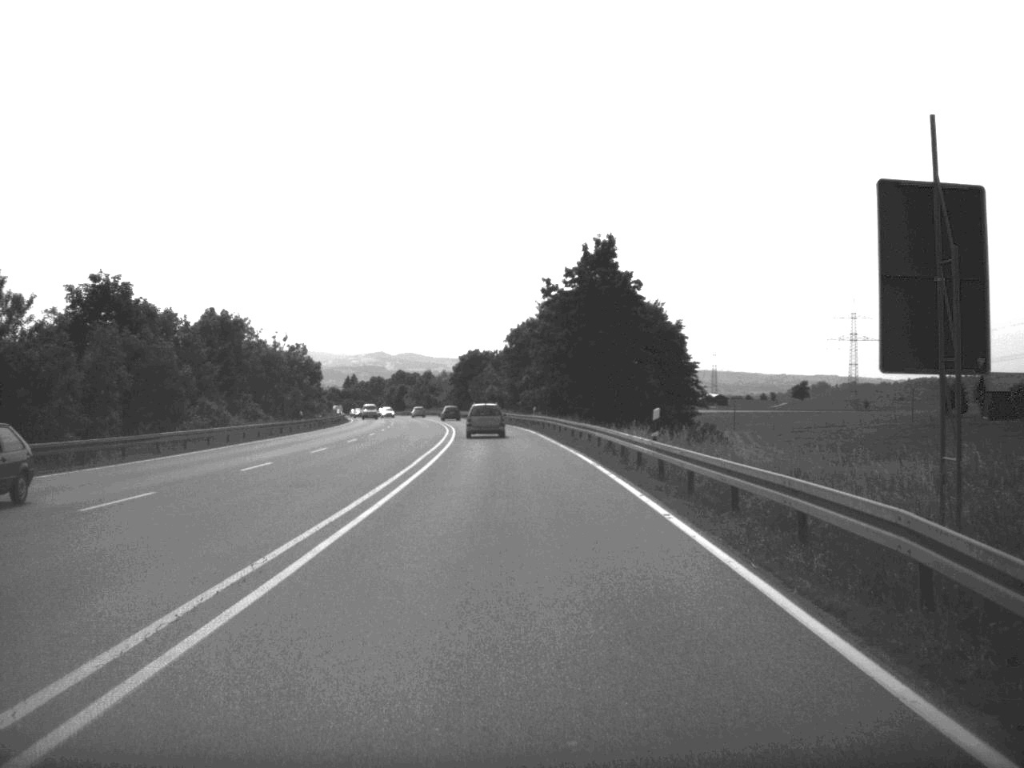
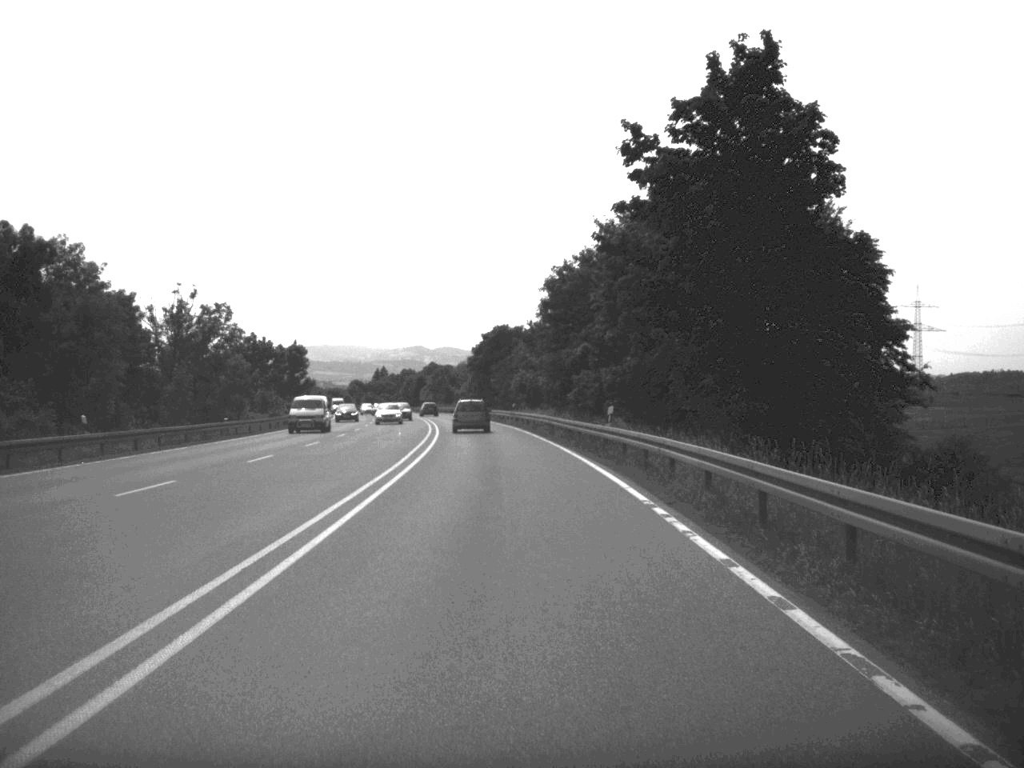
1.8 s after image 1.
(-0.6, +45.2) m; -2°
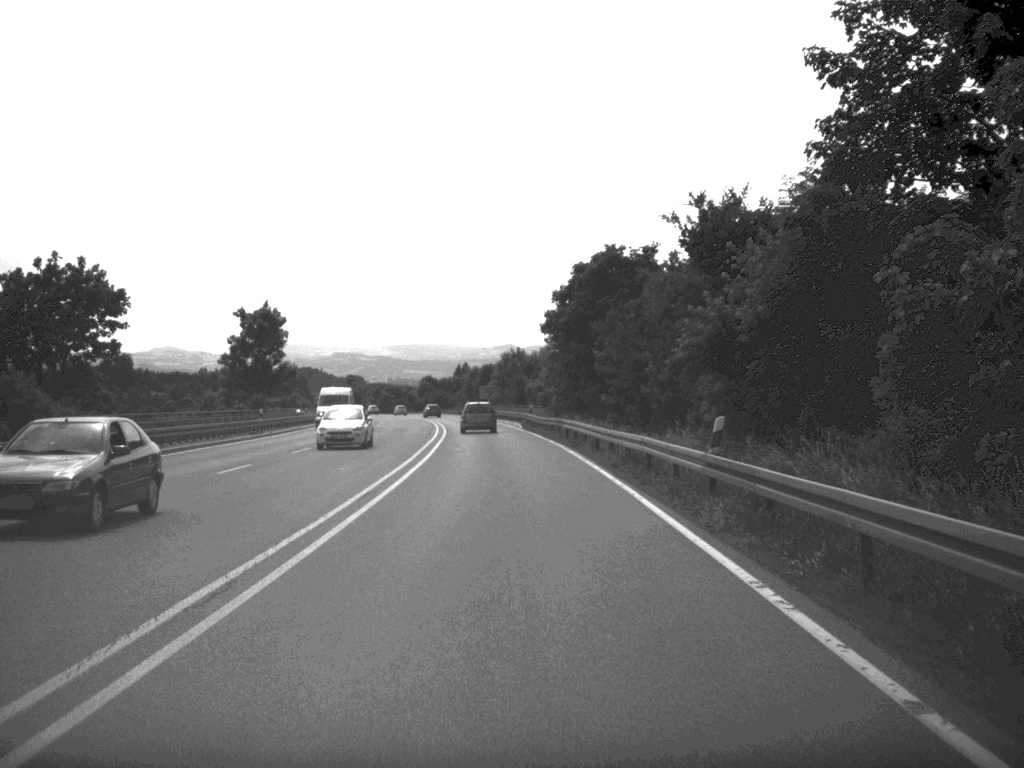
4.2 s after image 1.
(-2.2, +63.3) m; -4°
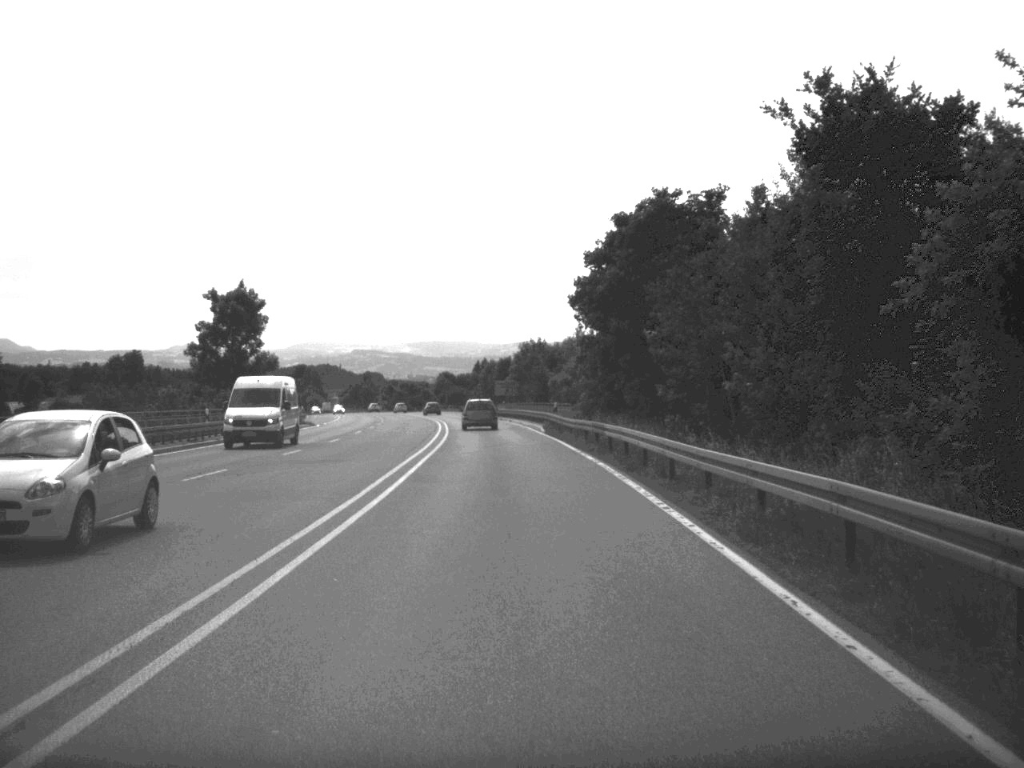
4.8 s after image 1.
(-0.1, +15.0) m; -1°
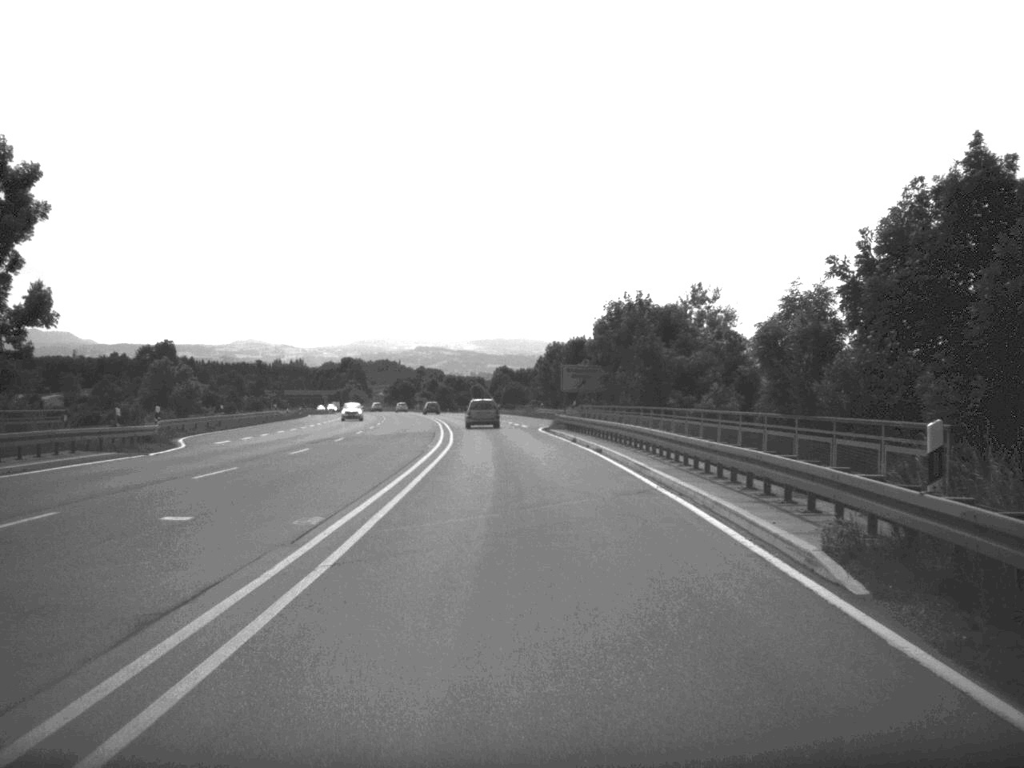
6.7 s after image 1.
(-1.3, +48.3) m; -3°
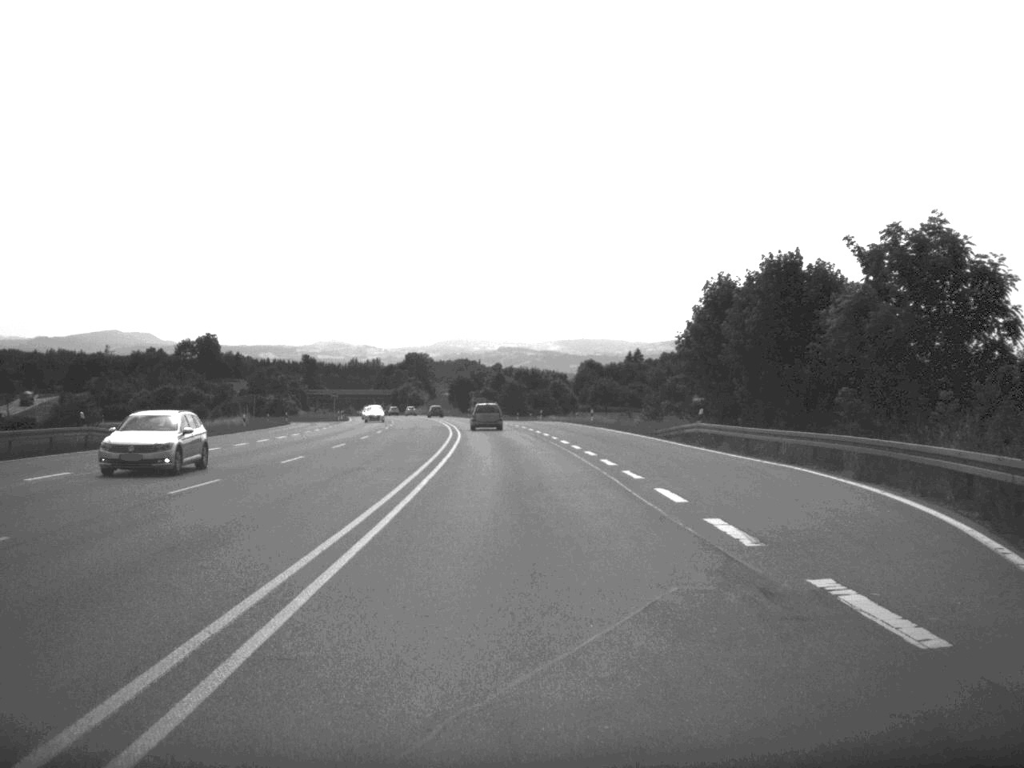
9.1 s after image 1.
(-1.9, +61.4) m; -4°
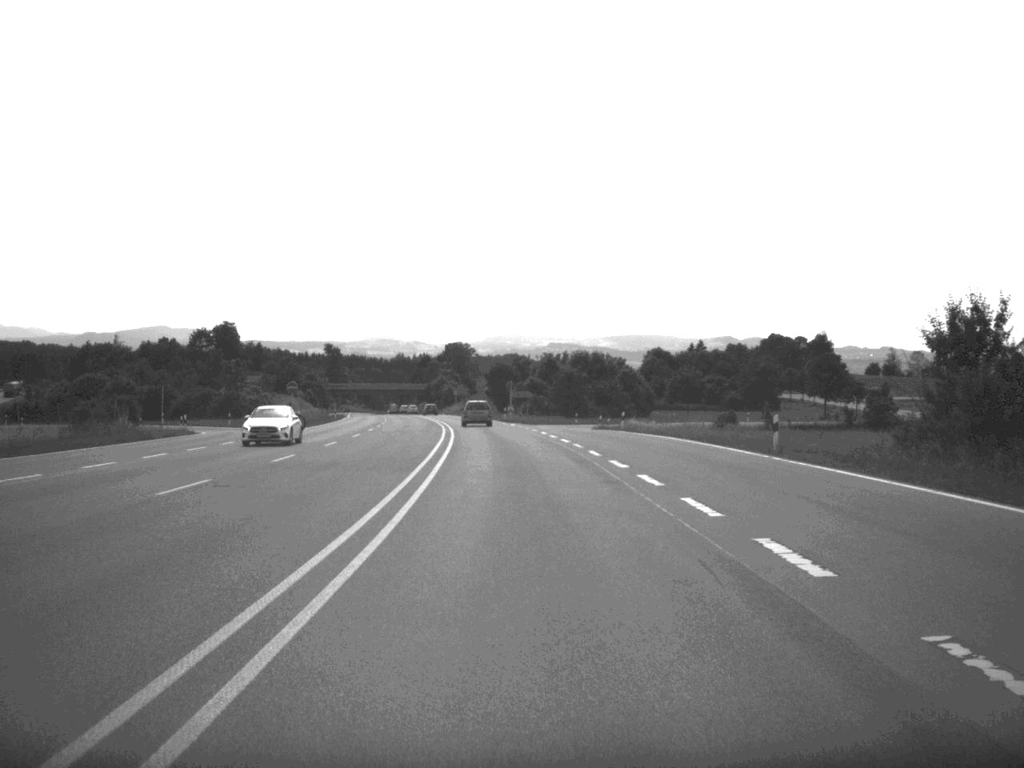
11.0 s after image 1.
(-1.0, +48.5) m; -2°
